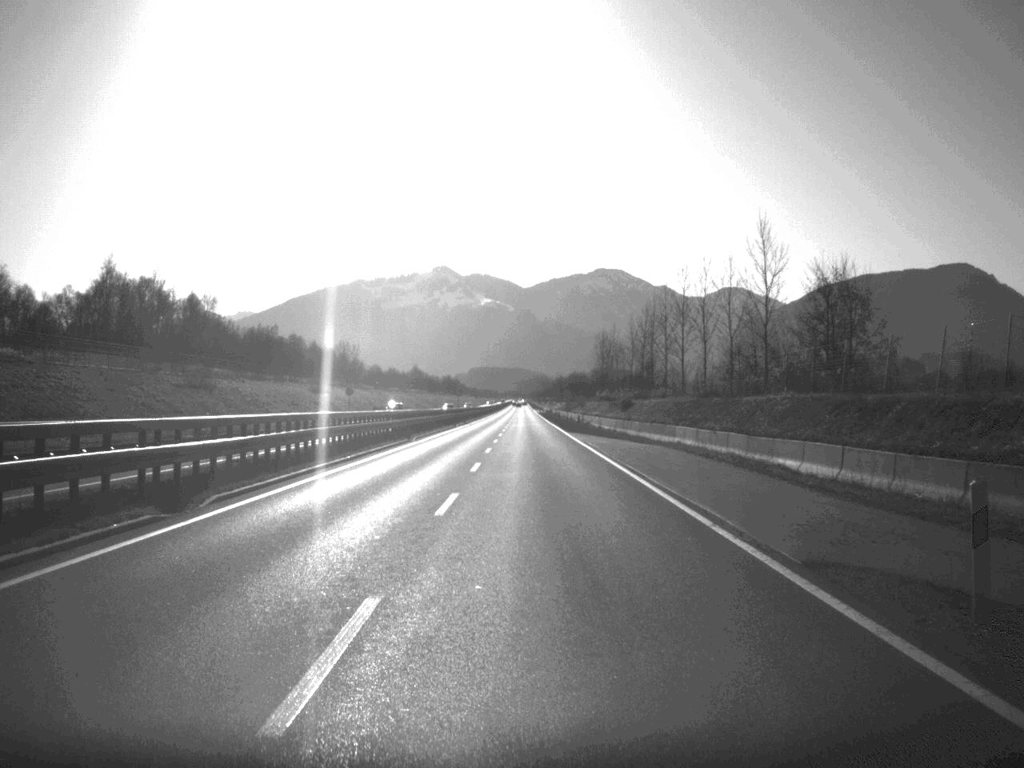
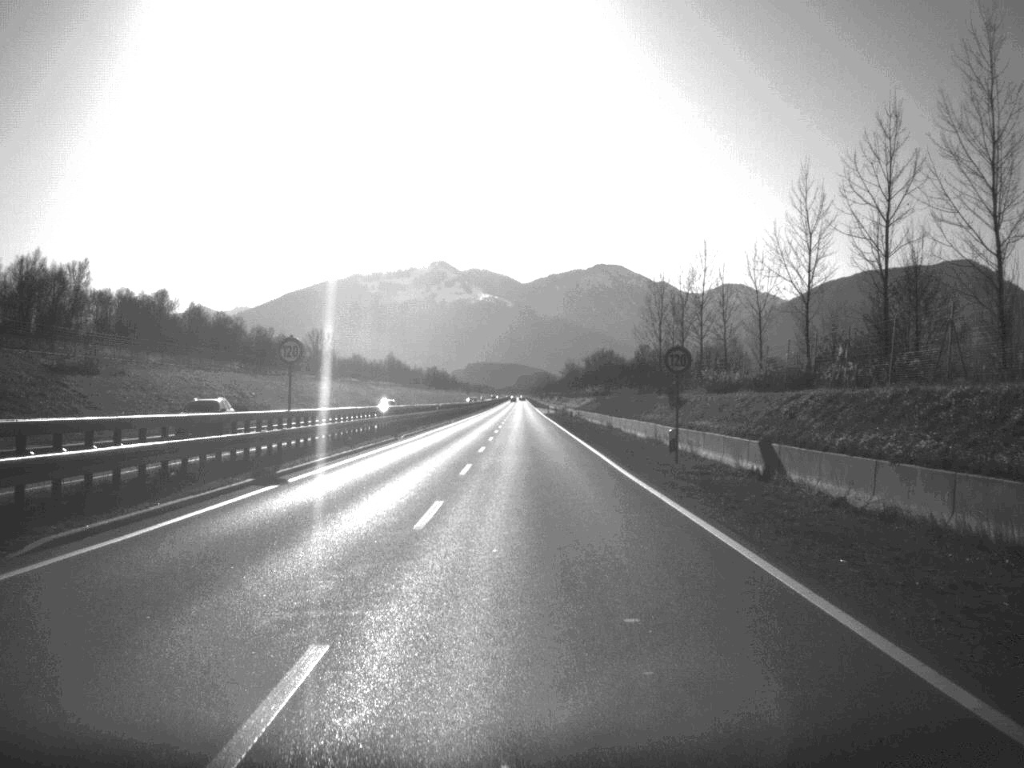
(-0.1, +85.5) m; 0°
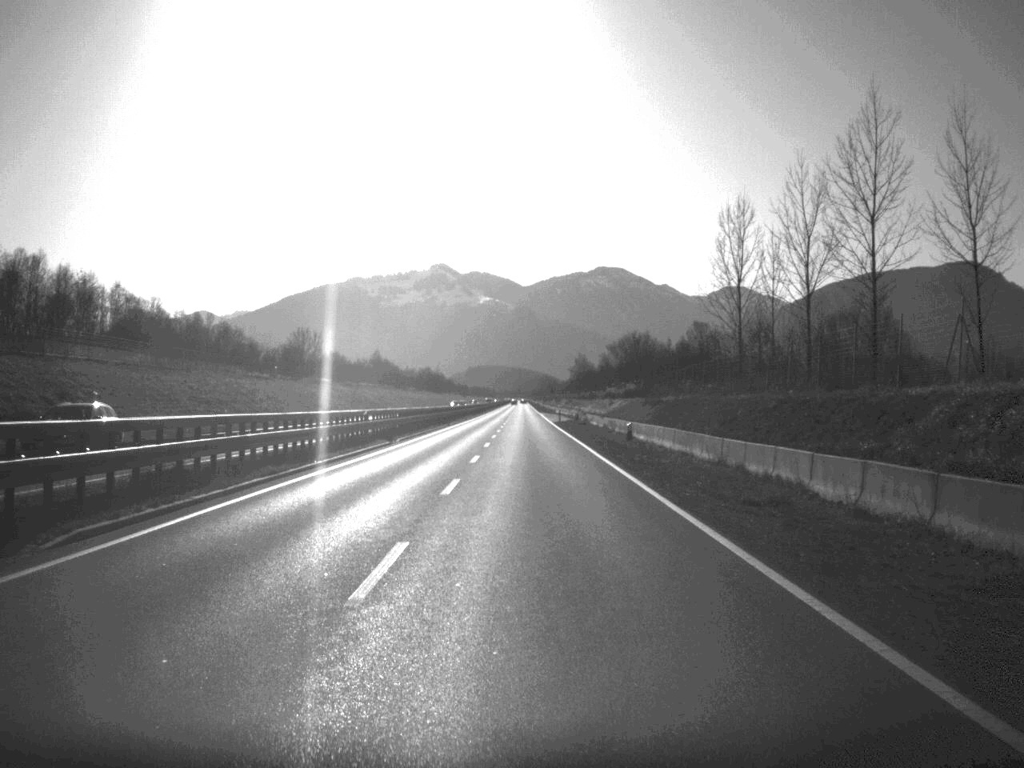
(-0.1, +41.4) m; 0°
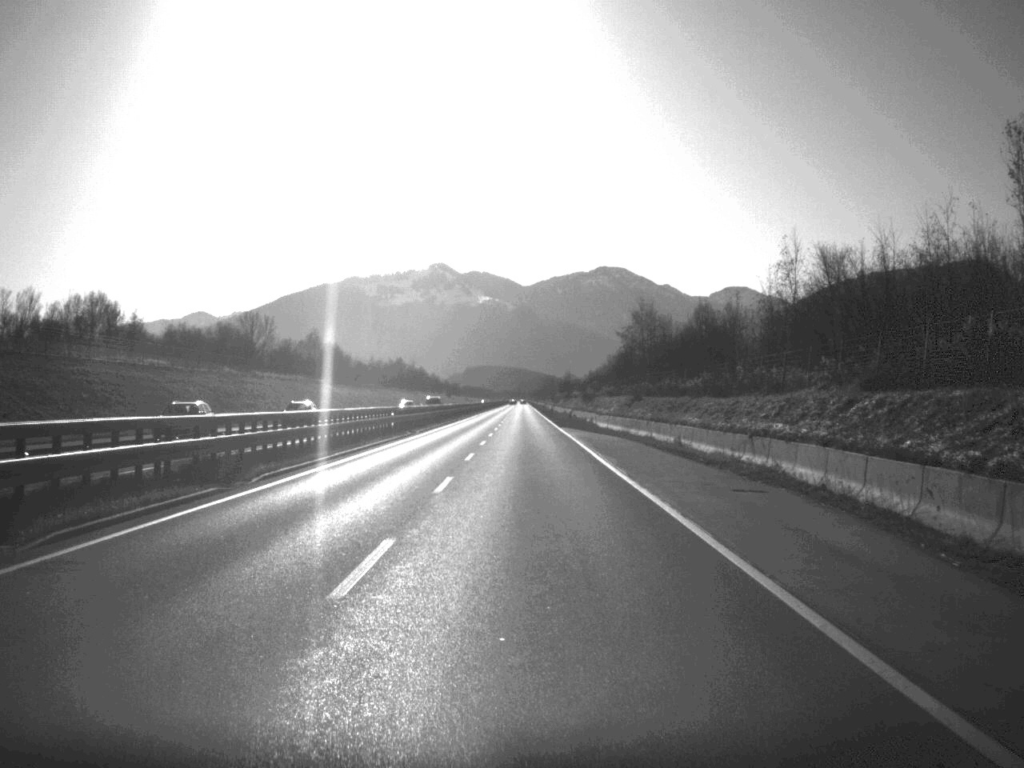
(0.0, +107.0) m; 0°
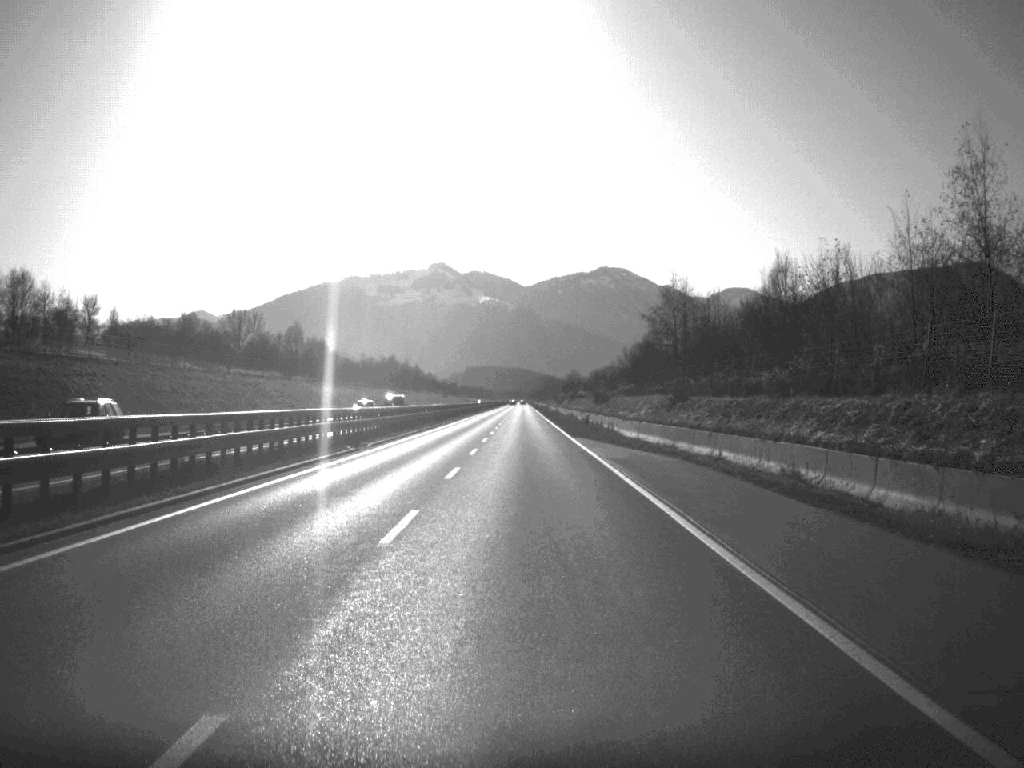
(0.0, +20.2) m; 0°
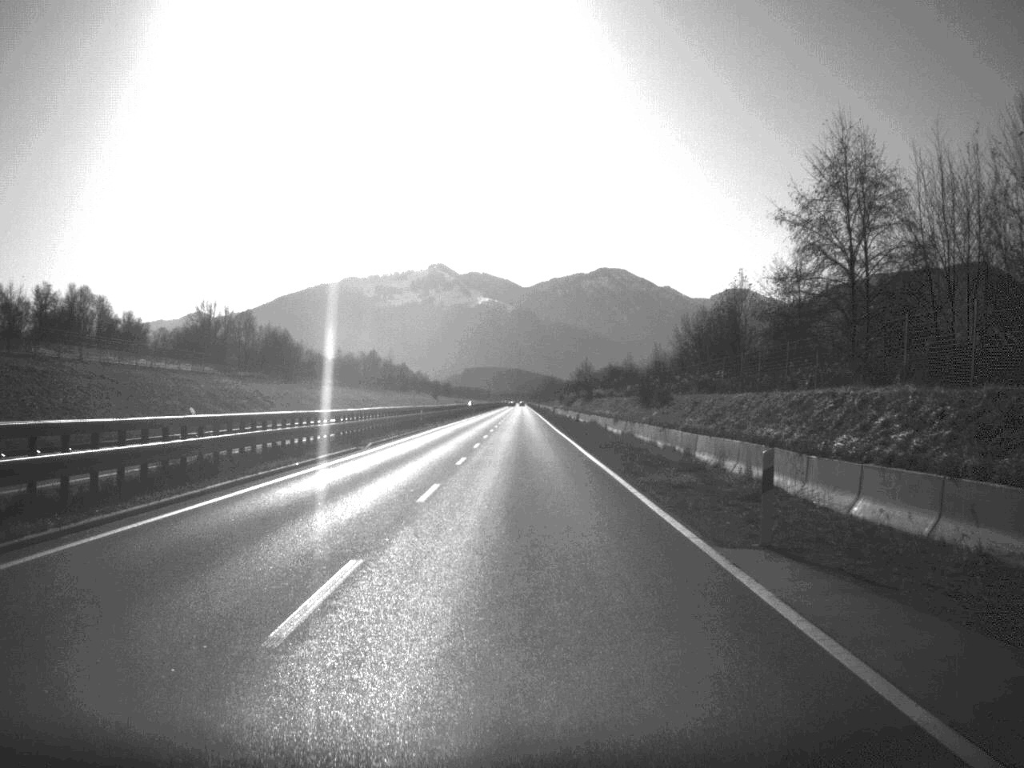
(0.0, +41.4) m; 0°
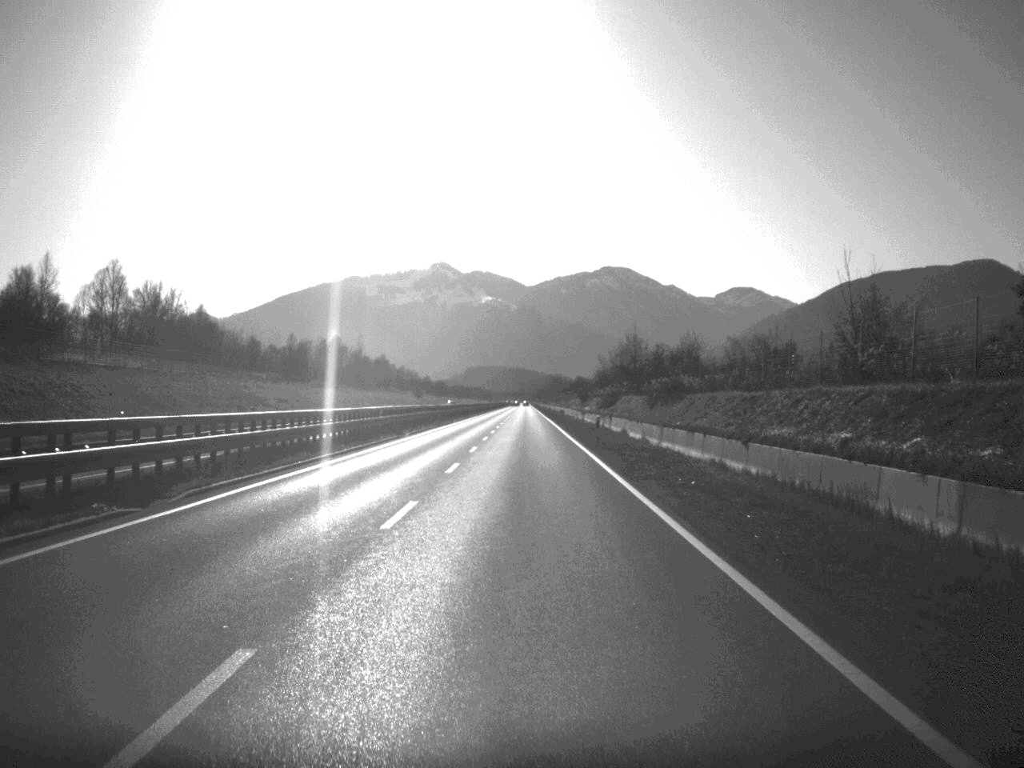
(-0.1, +64.2) m; 0°
